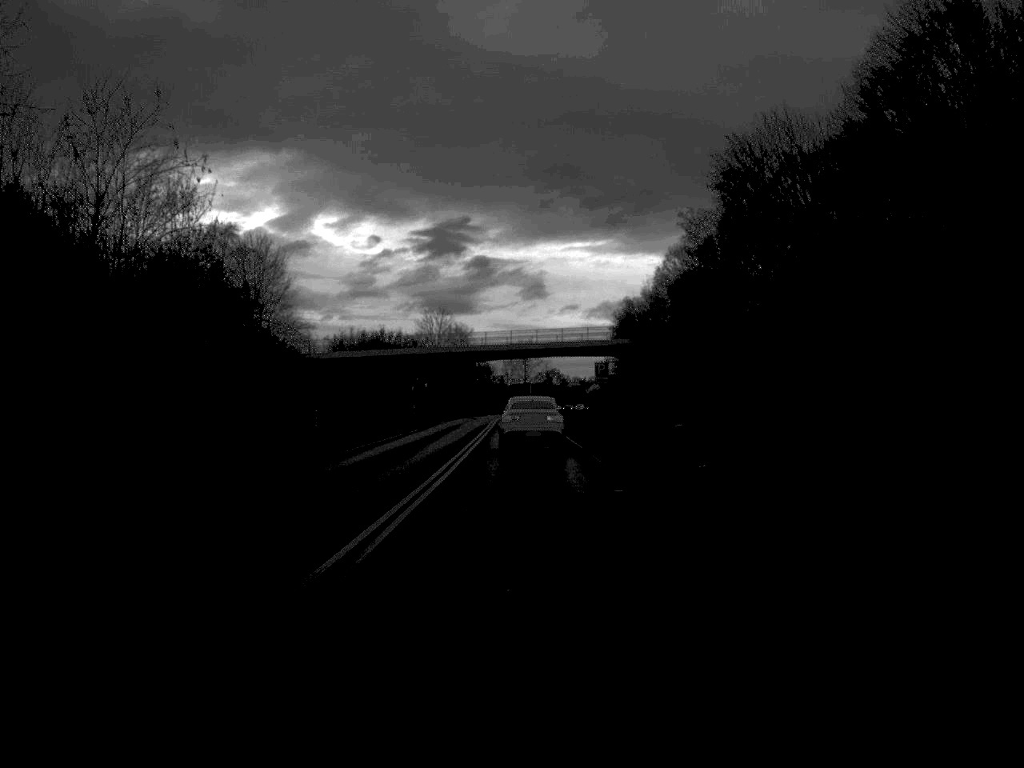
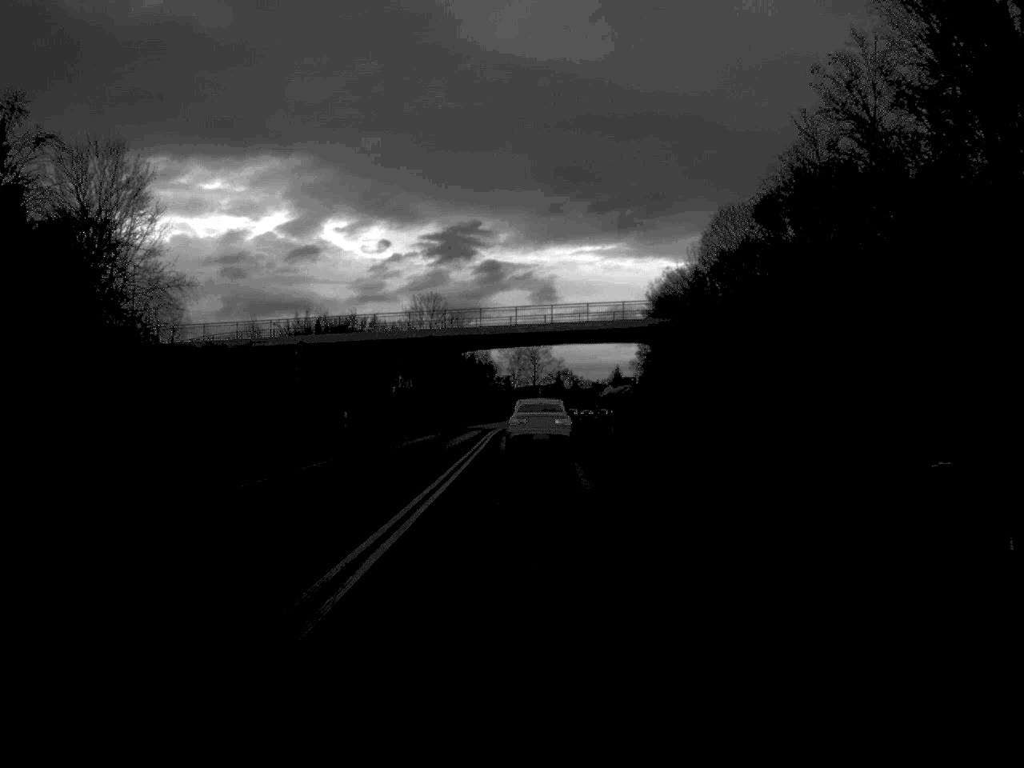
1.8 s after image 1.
(-0.2, +34.5) m; 0°
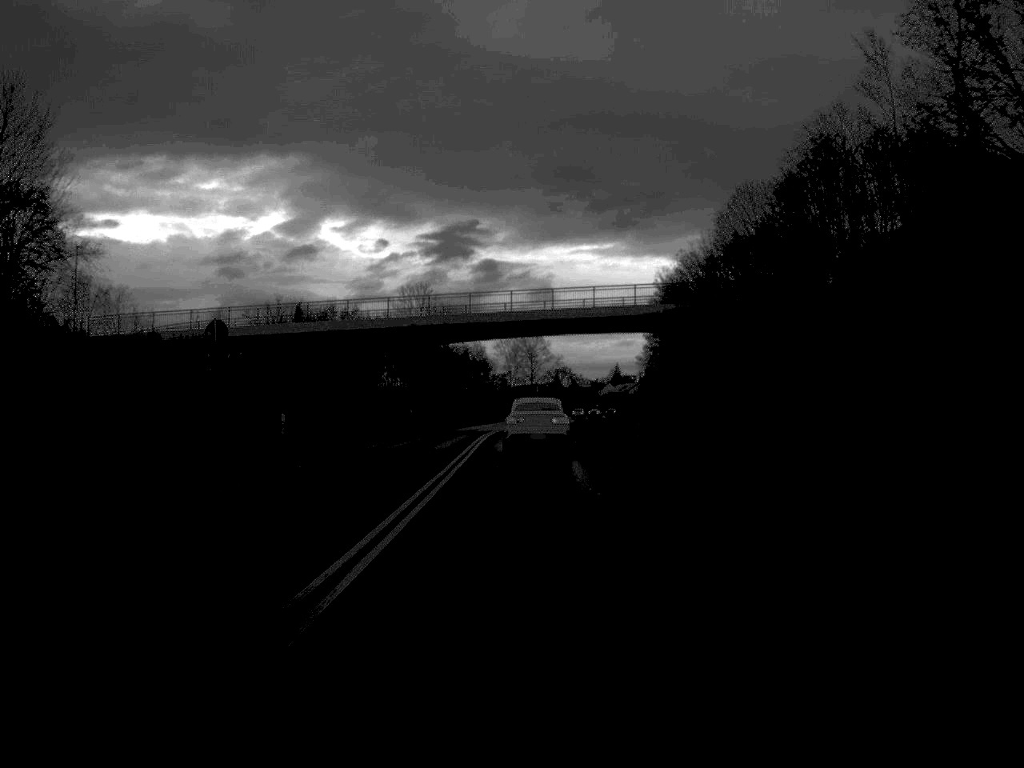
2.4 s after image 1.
(0.0, +11.7) m; 0°
